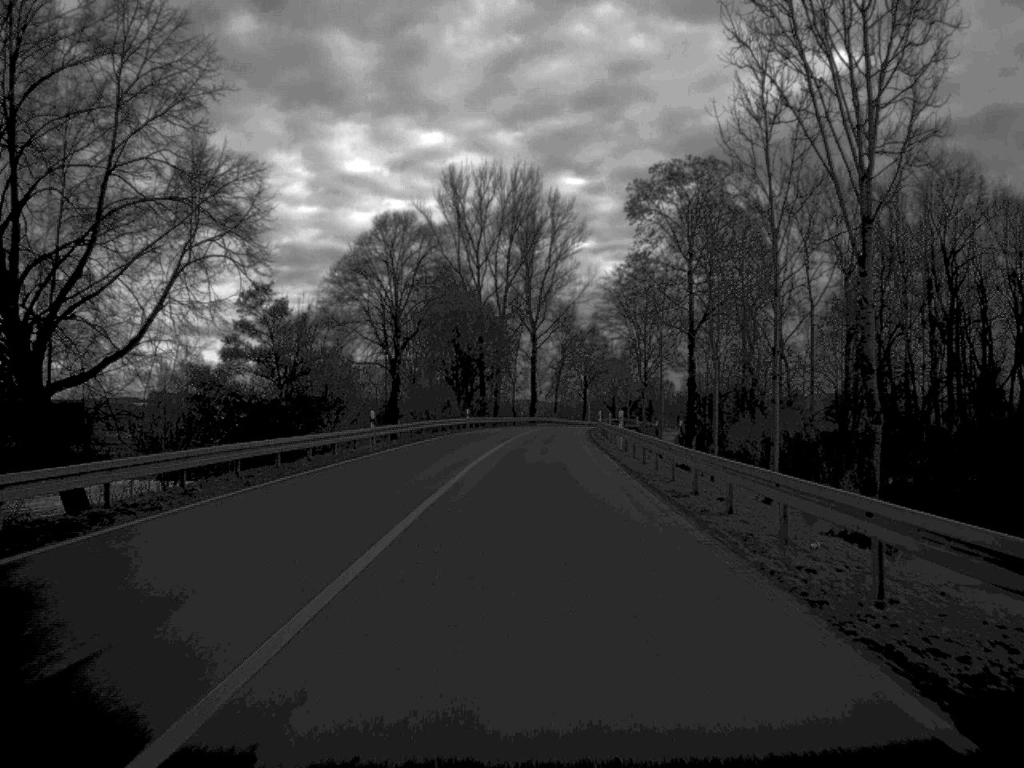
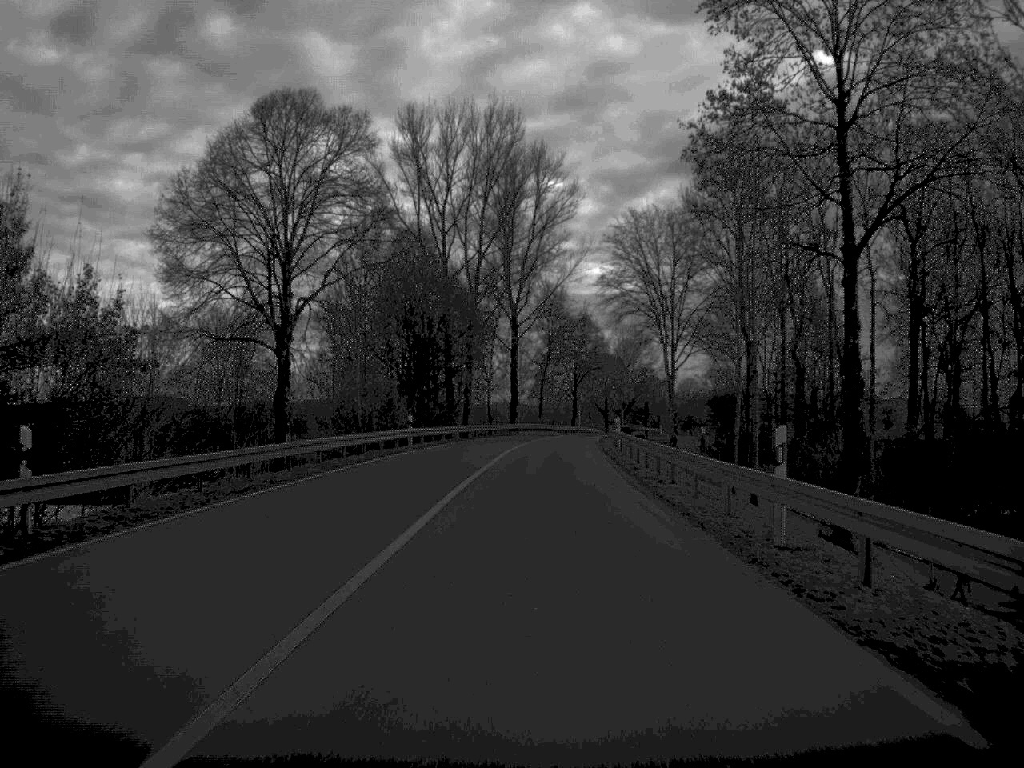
(+0.2, +31.2) m; +1°
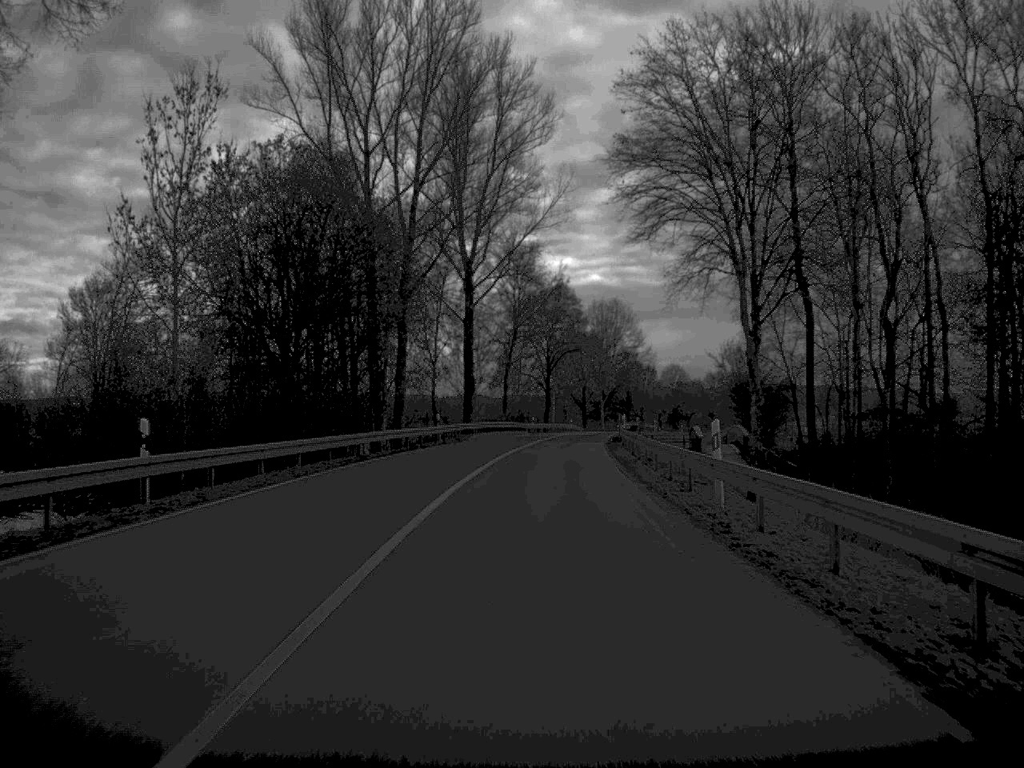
(+0.4, +35.0) m; +2°
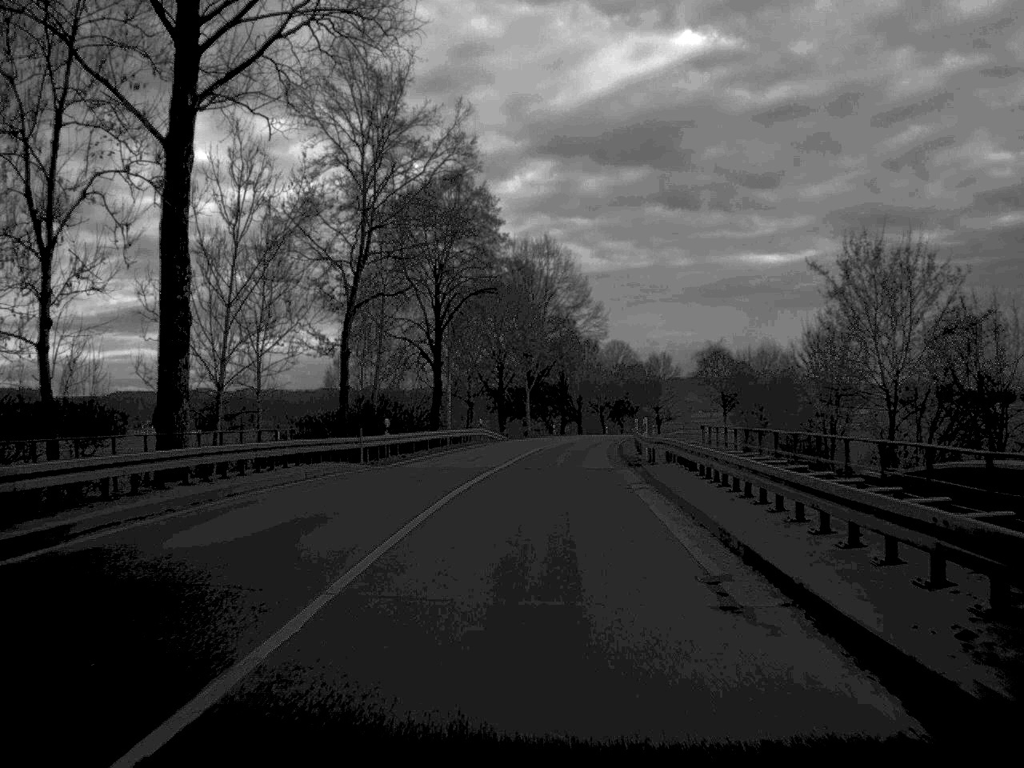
(+2.2, +64.1) m; +4°
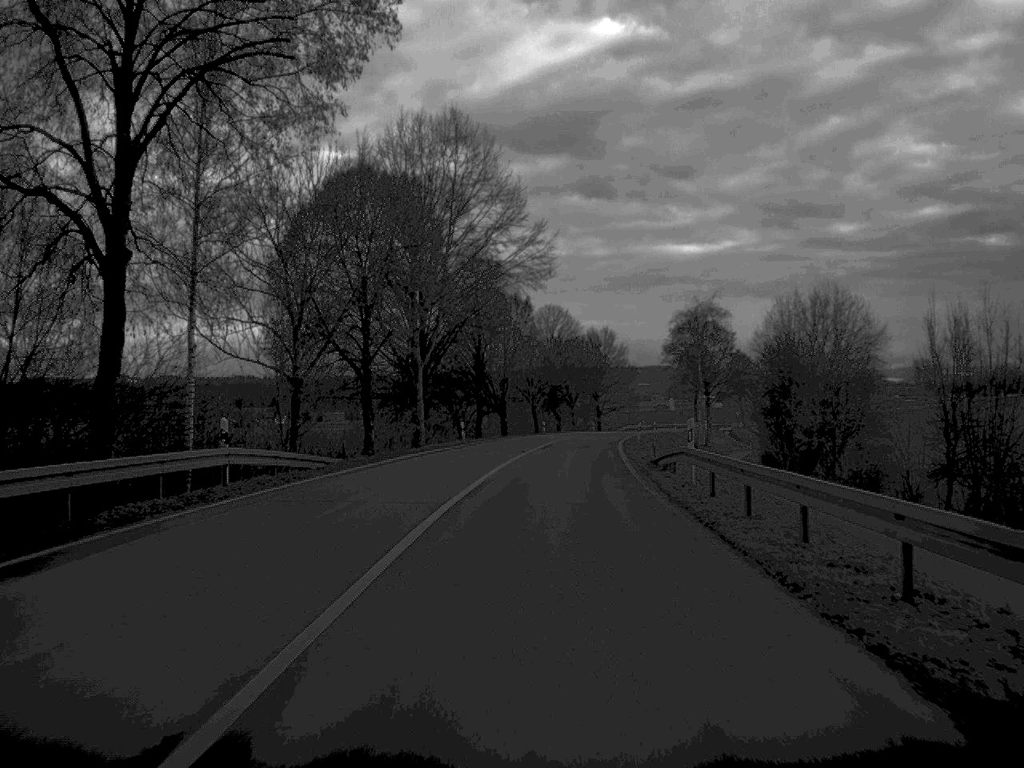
(+1.5, +50.0) m; +4°
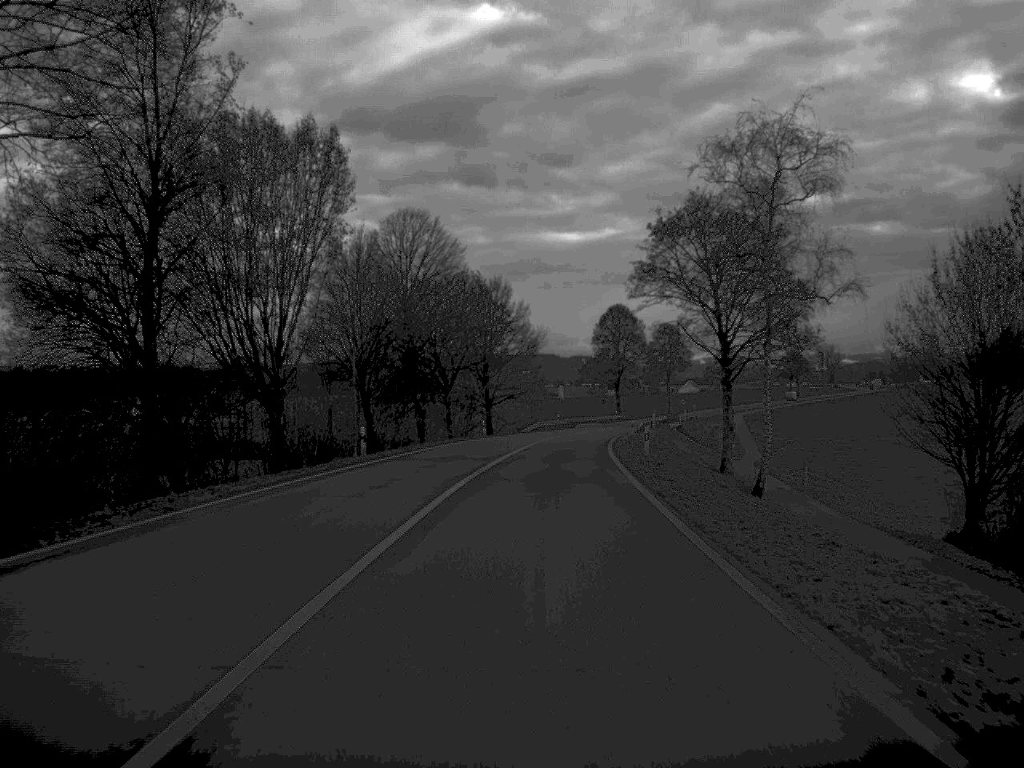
(+2.8, +64.1) m; +5°
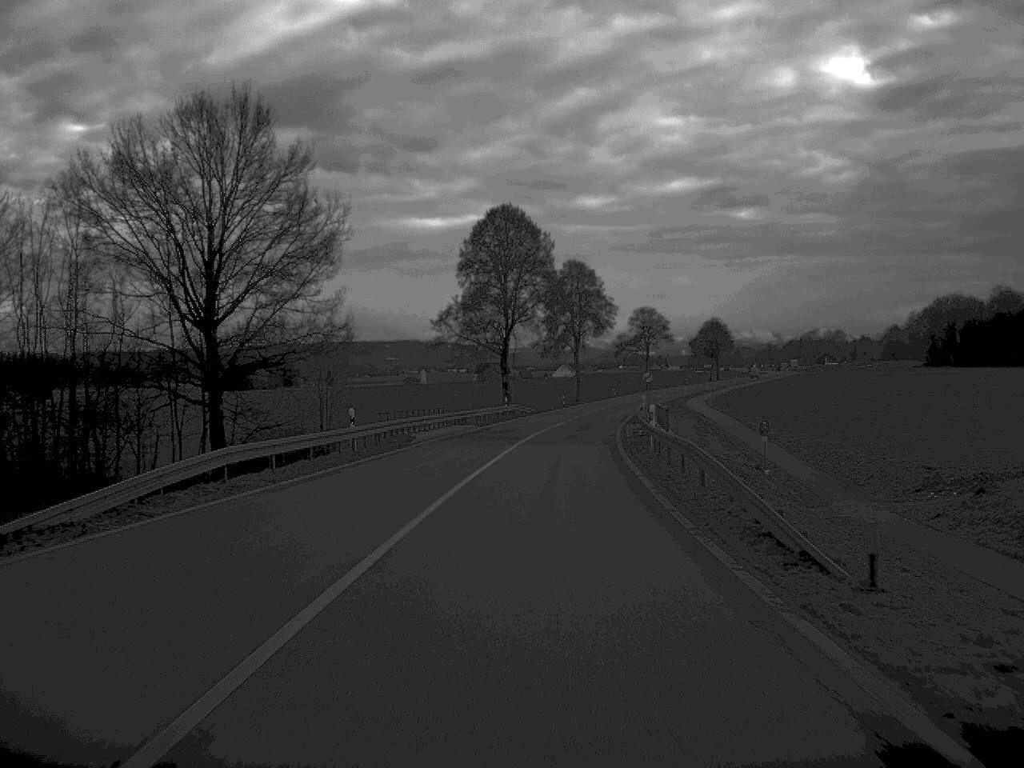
(+4.1, +81.9) m; +6°
